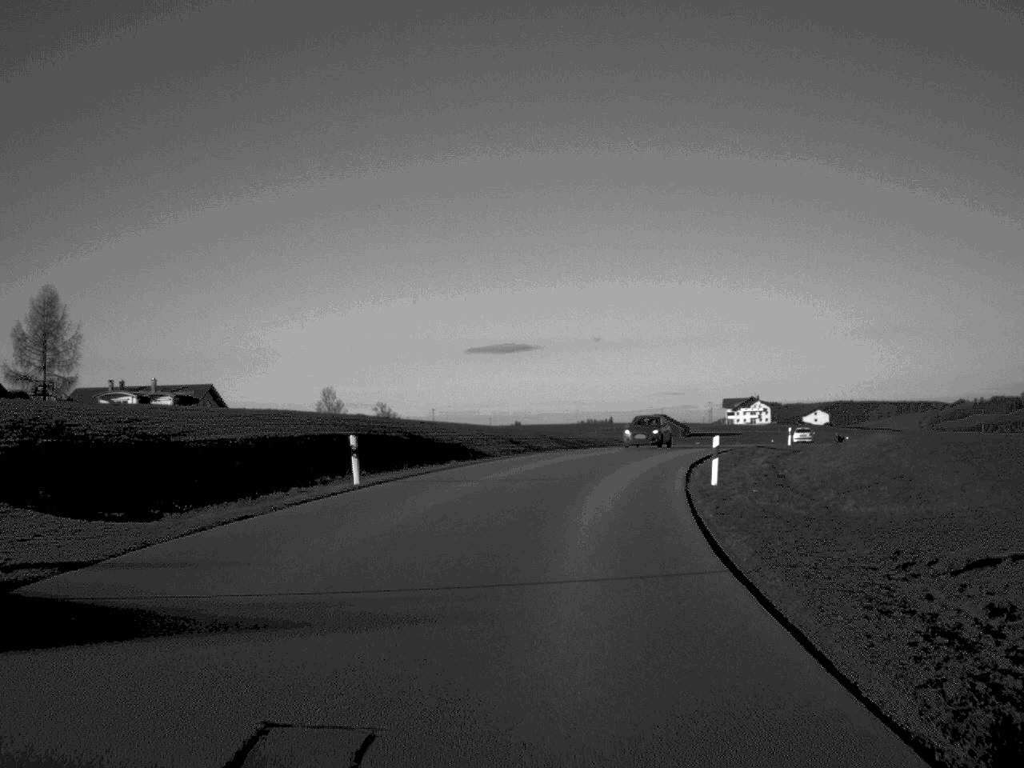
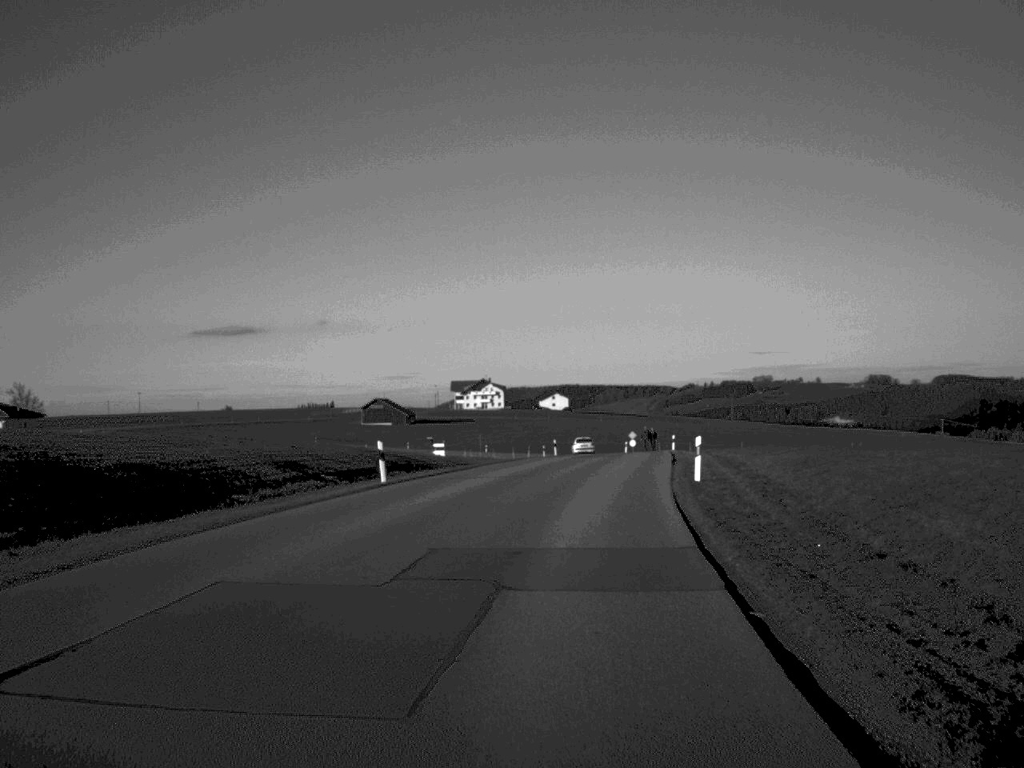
(+5.0, +45.9) m; +12°
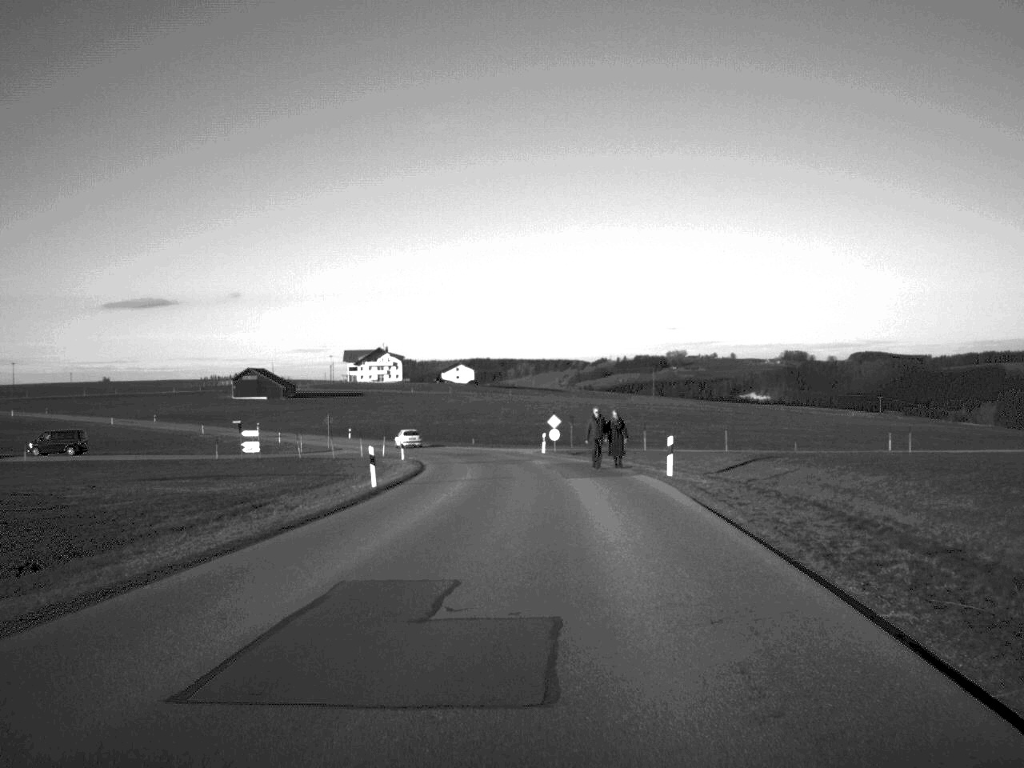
(+3.1, +47.4) m; +4°
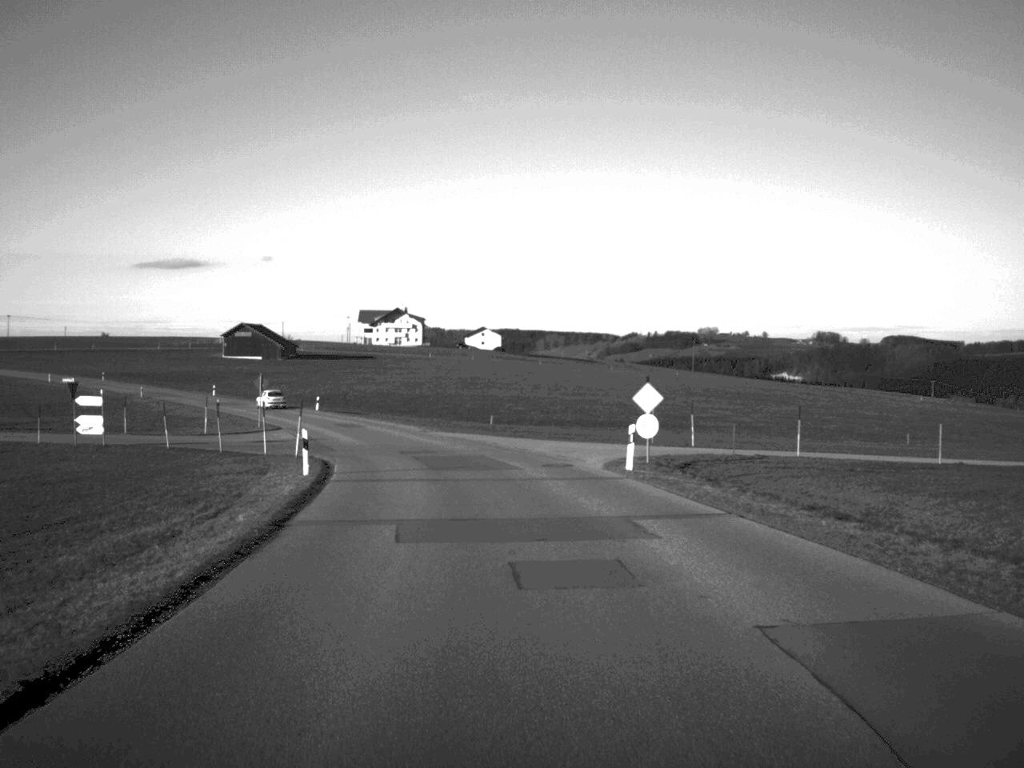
(-0.8, +37.3) m; -1°
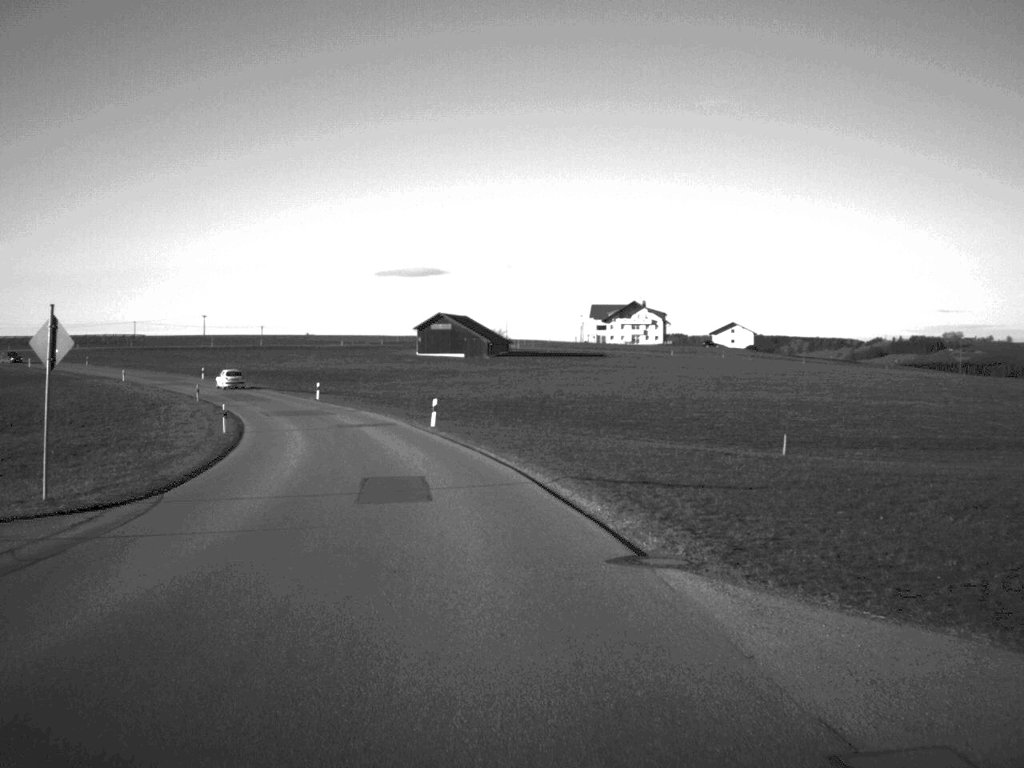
(-3.5, +48.1) m; -11°
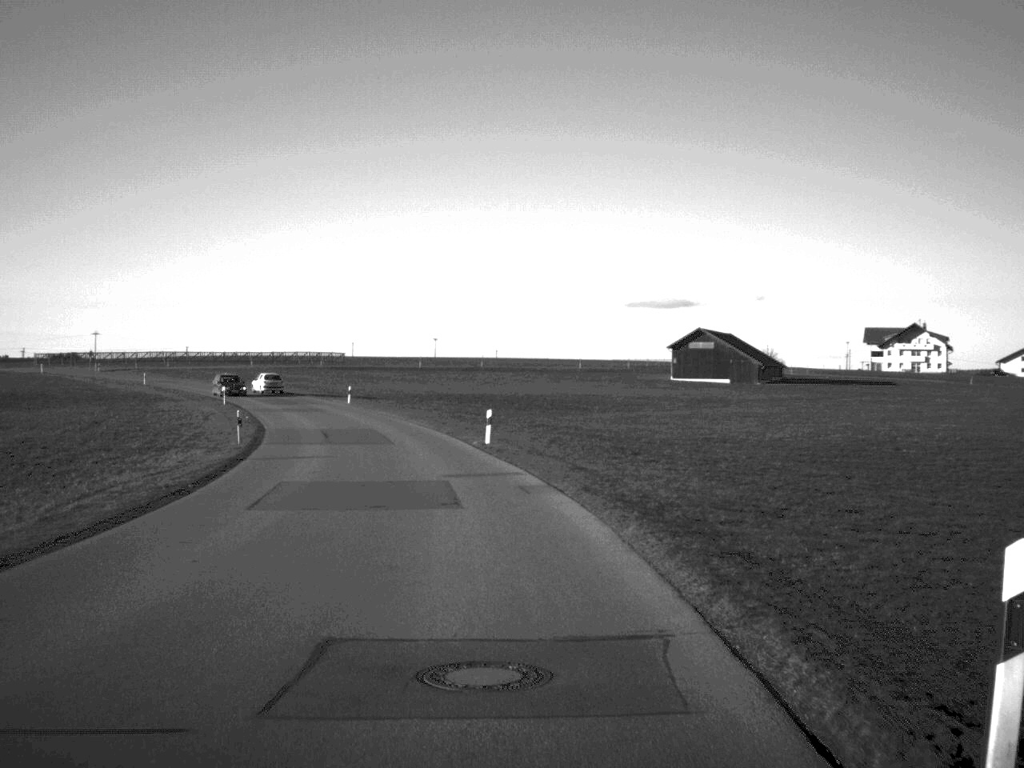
(-4.0, +39.2) m; -11°
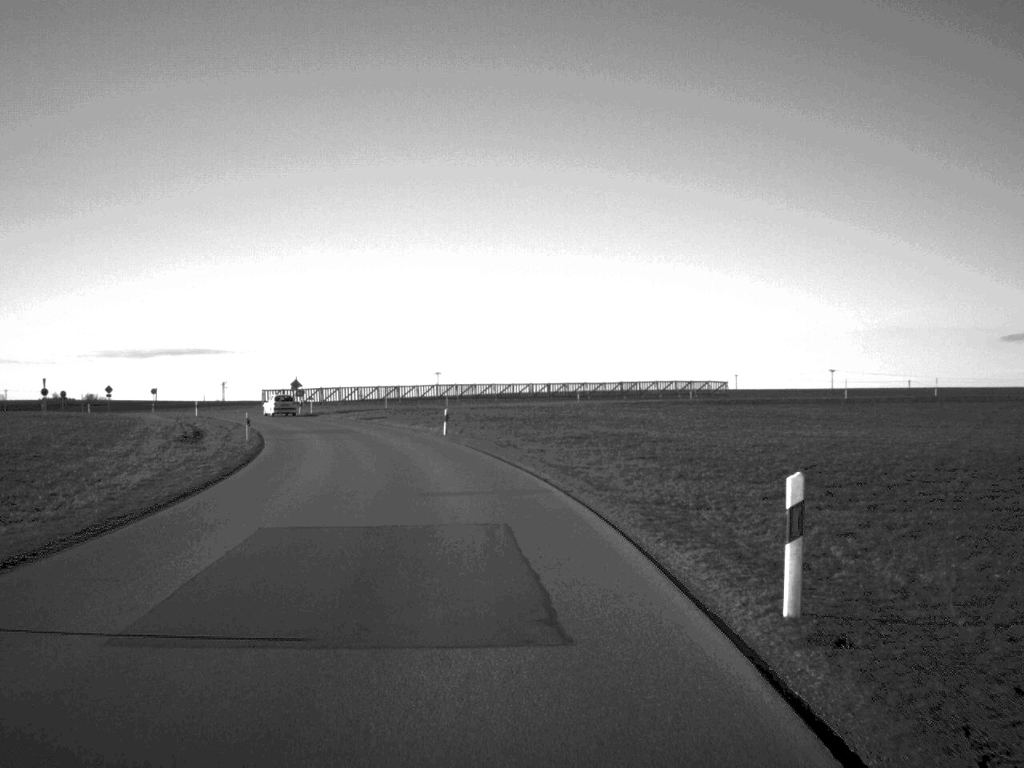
(-9.1, +63.8) m; -17°
